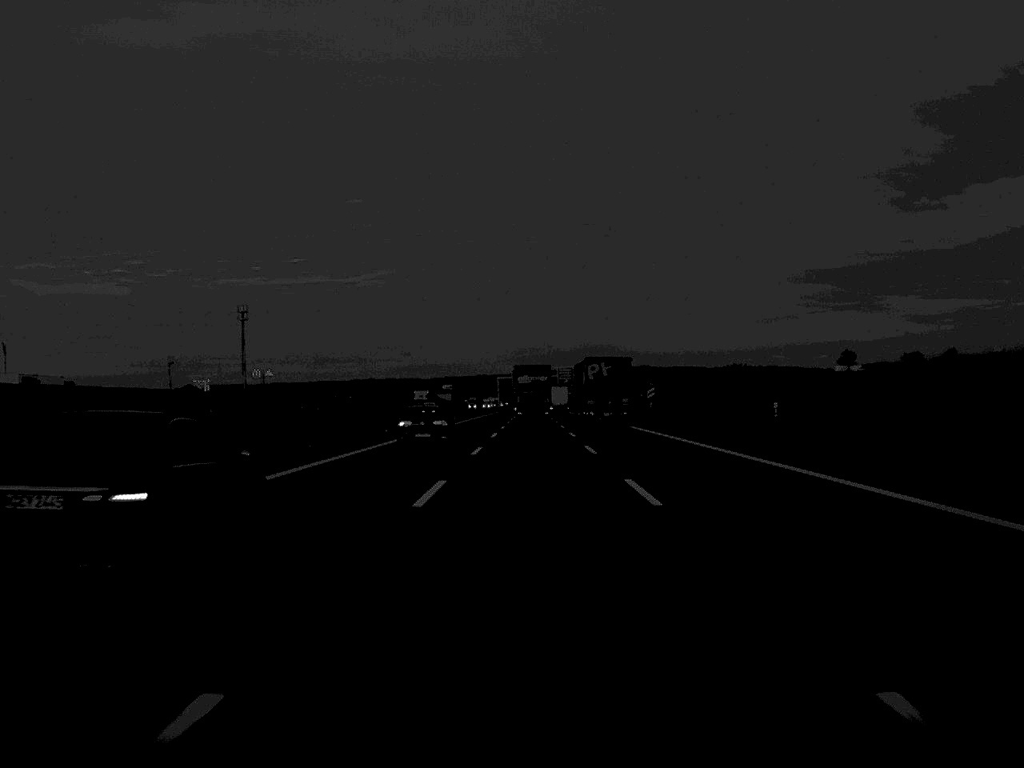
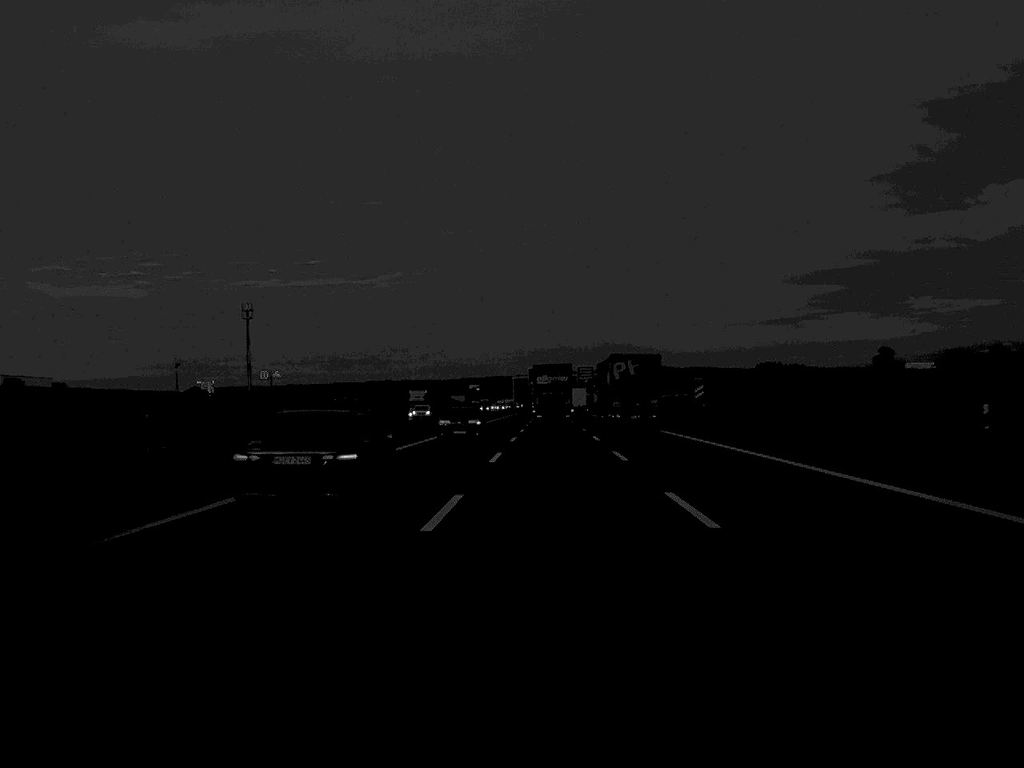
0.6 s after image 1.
(-0.1, +21.1) m; -1°
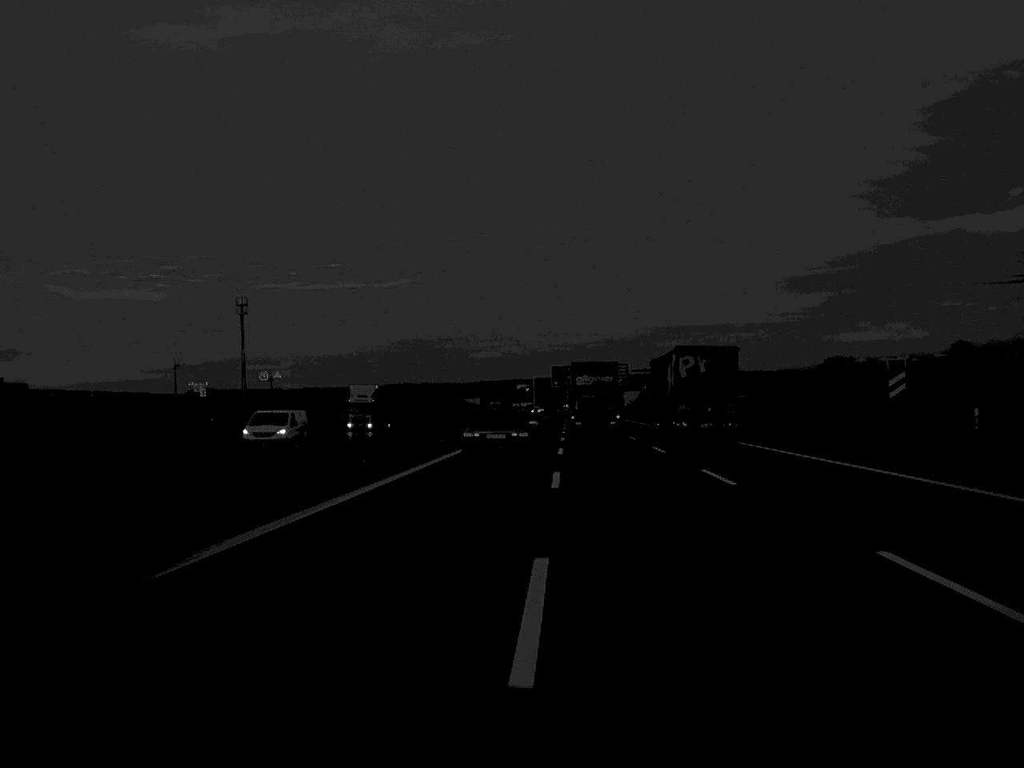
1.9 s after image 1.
(-0.4, +44.2) m; -1°
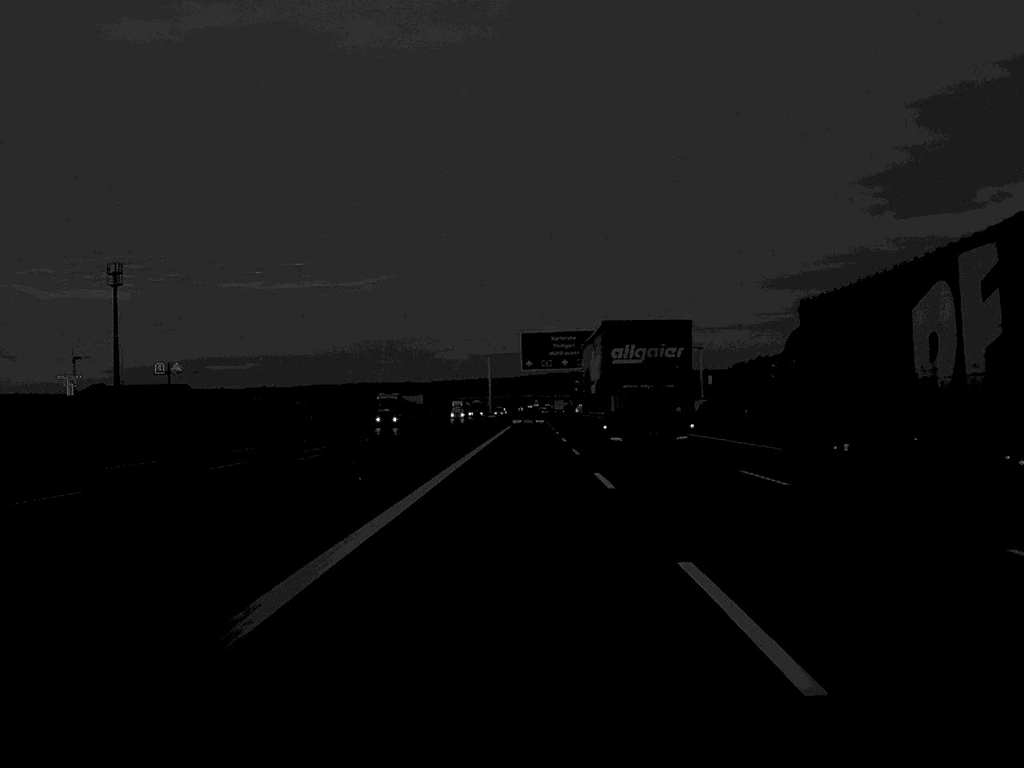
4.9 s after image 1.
(+1.8, +107.7) m; +2°
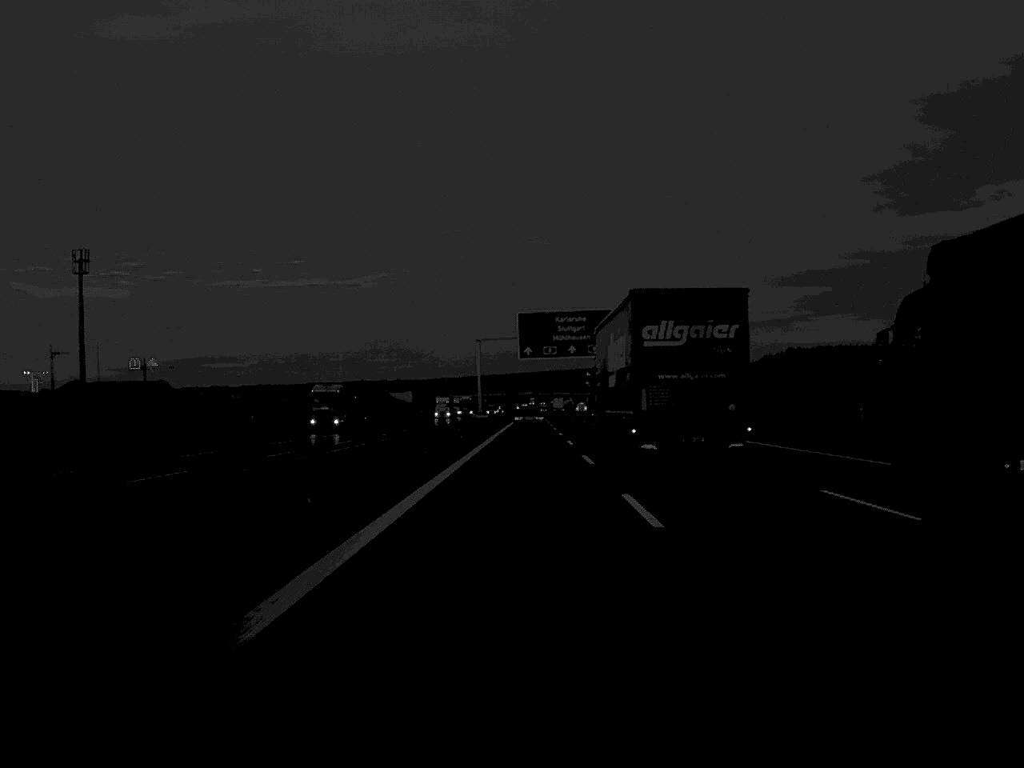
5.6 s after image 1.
(0.0, +26.3) m; 0°
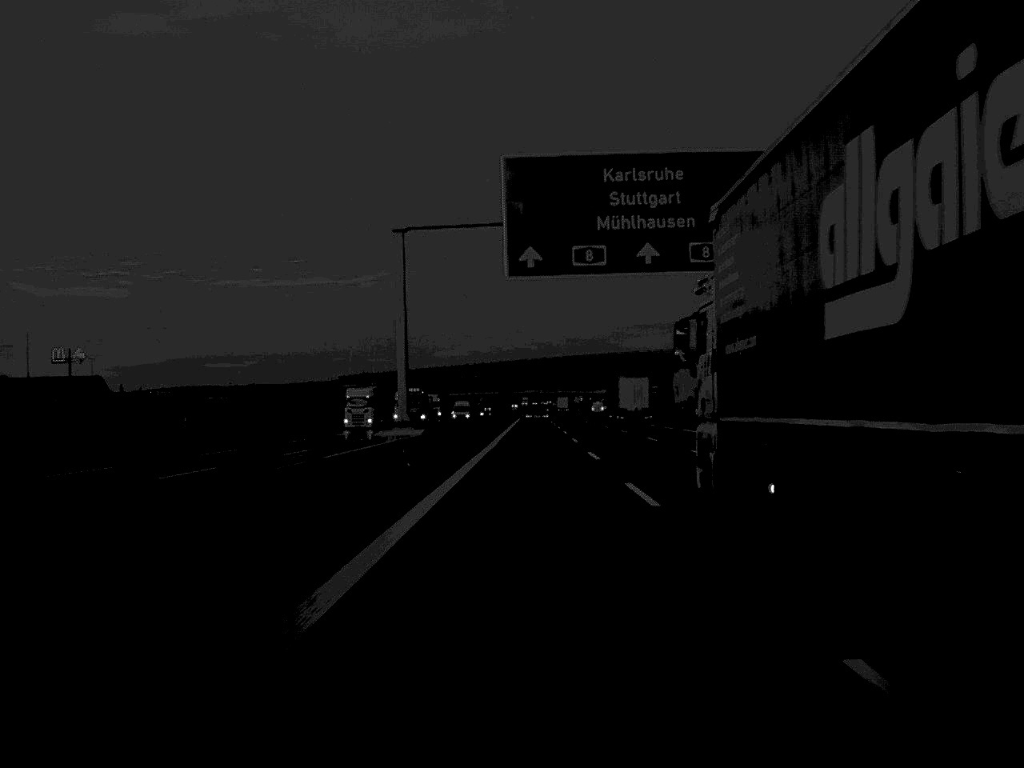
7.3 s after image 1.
(0.0, +68.4) m; 0°
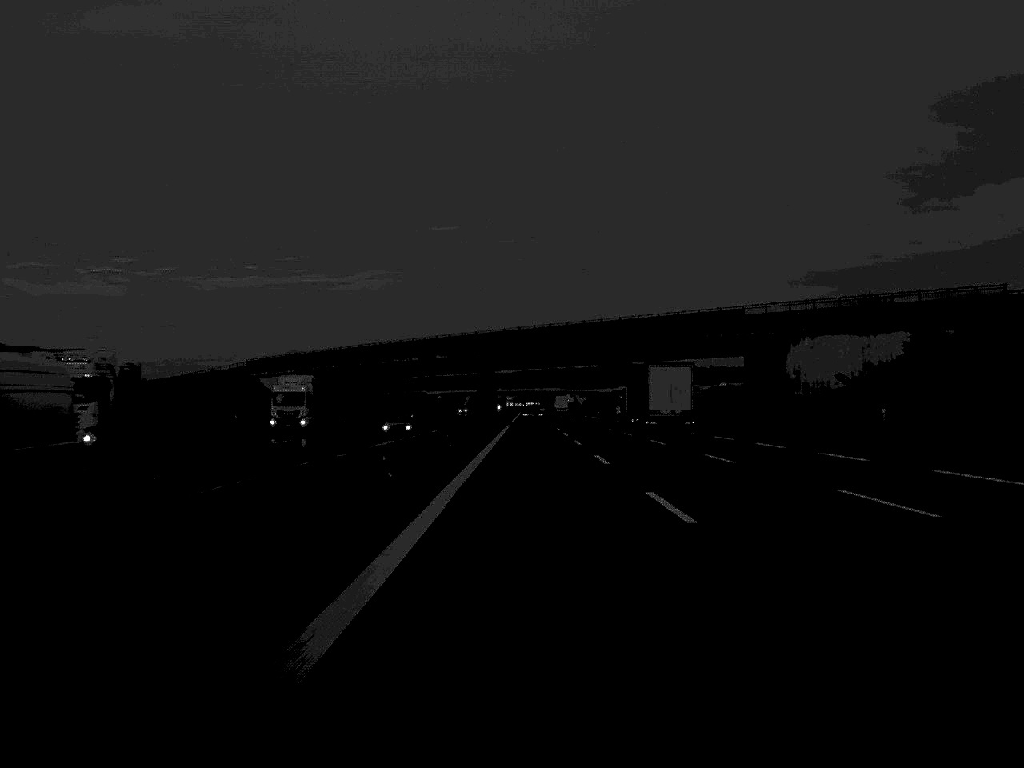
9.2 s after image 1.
(+0.1, +73.9) m; 0°
